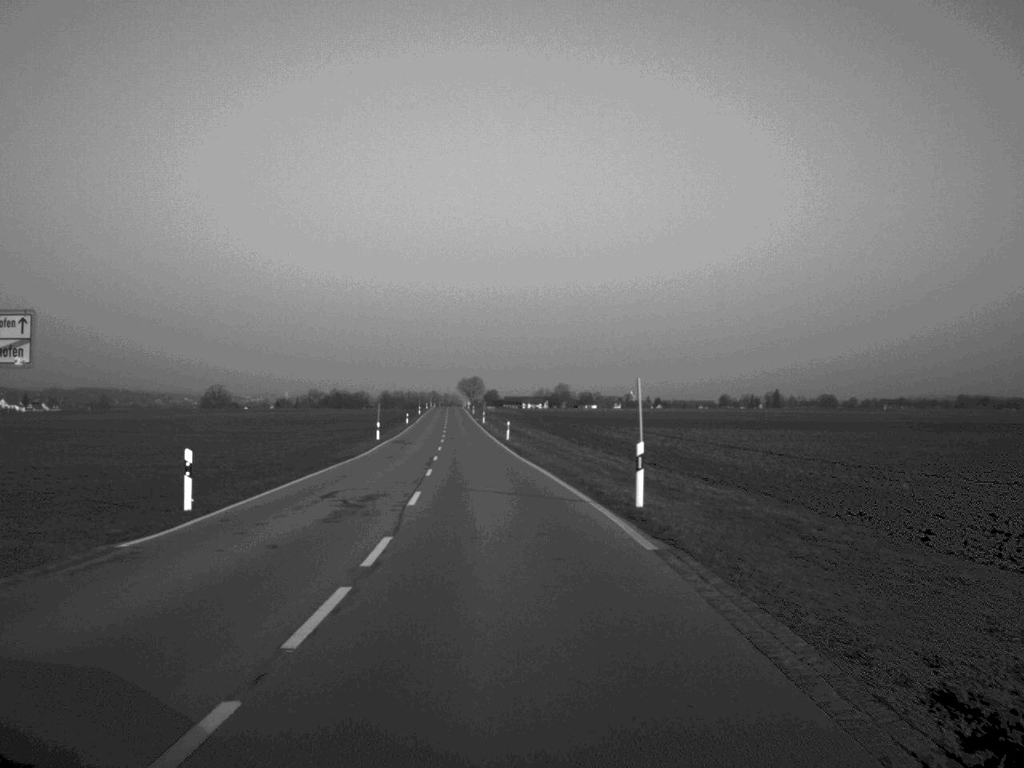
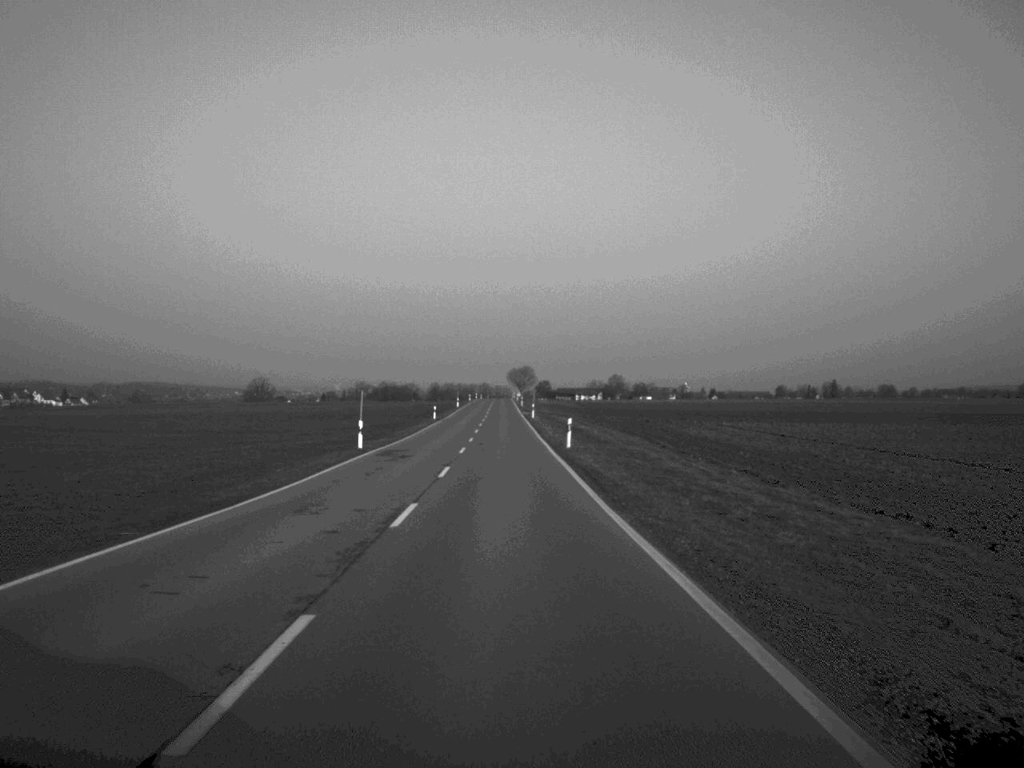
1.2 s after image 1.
(-0.6, +26.9) m; -2°
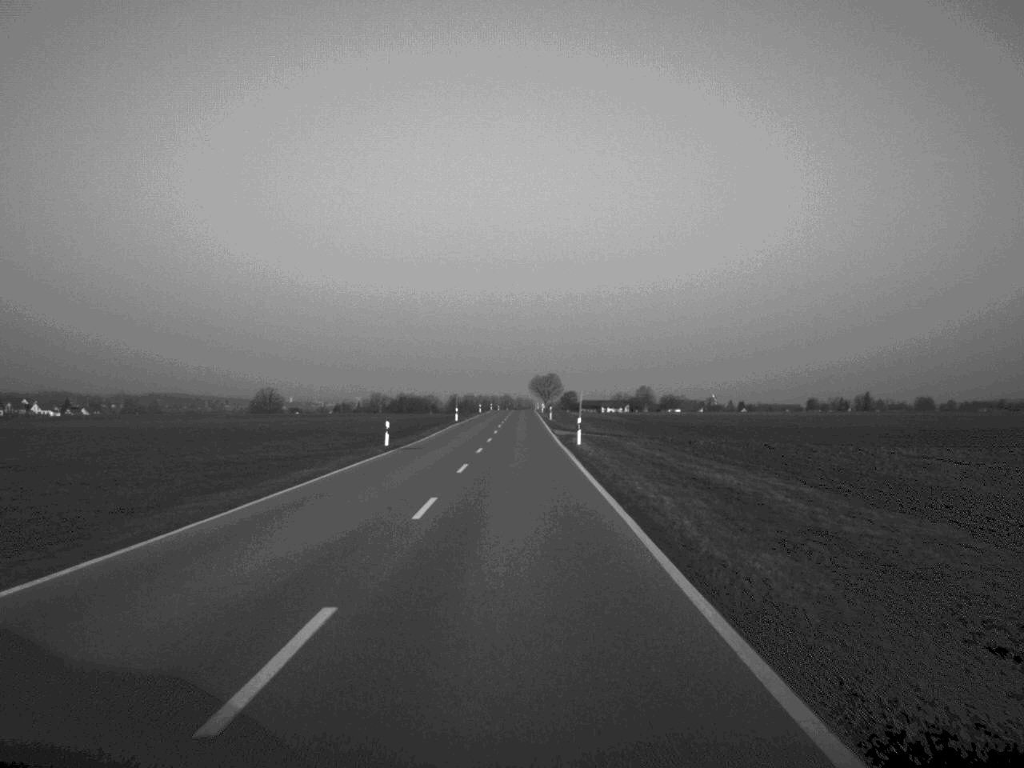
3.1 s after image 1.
(-0.6, +45.7) m; -1°
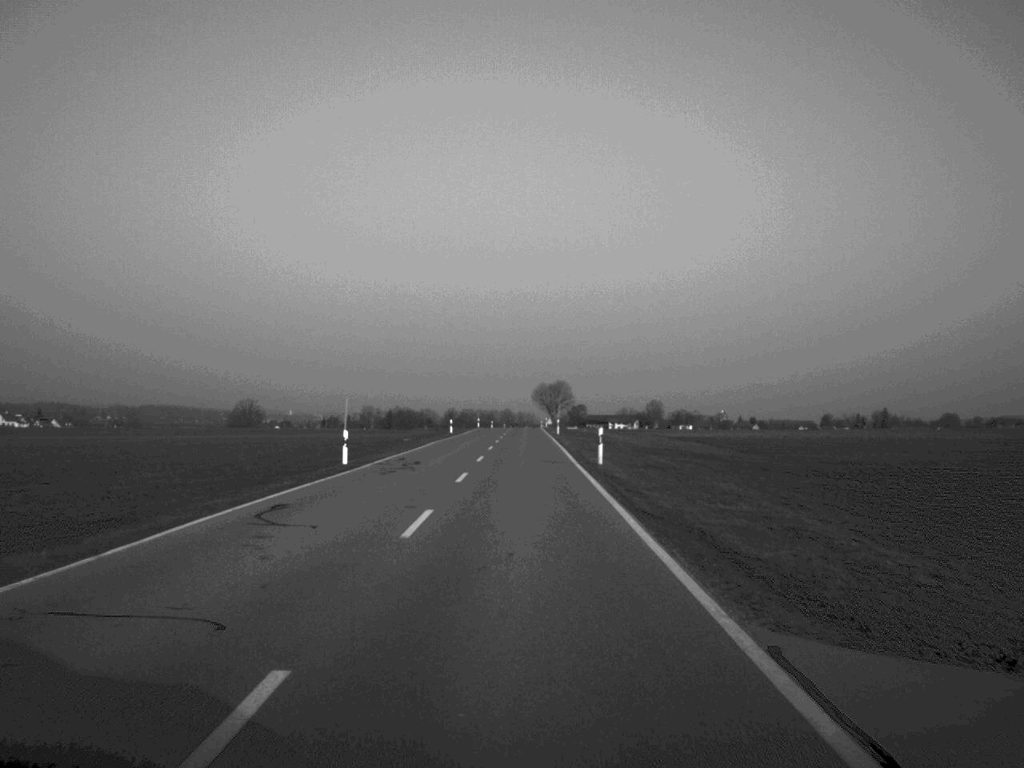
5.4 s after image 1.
(-0.1, +61.6) m; 0°
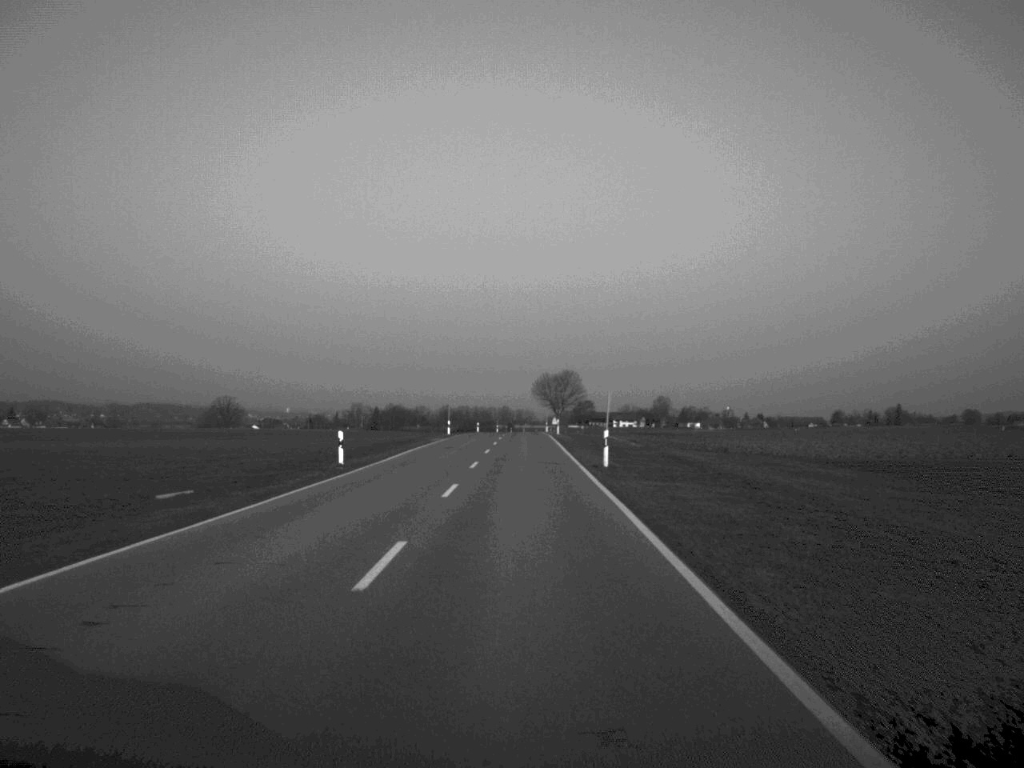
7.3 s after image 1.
(0.0, +51.5) m; 0°
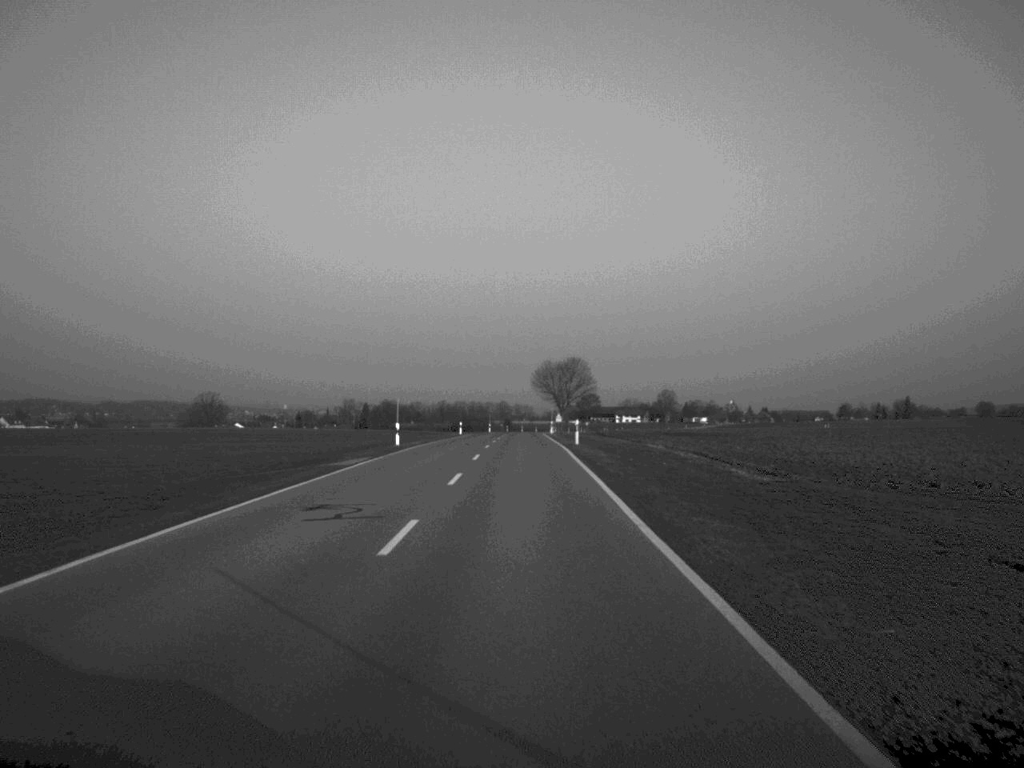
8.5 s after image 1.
(0.0, +33.0) m; 0°
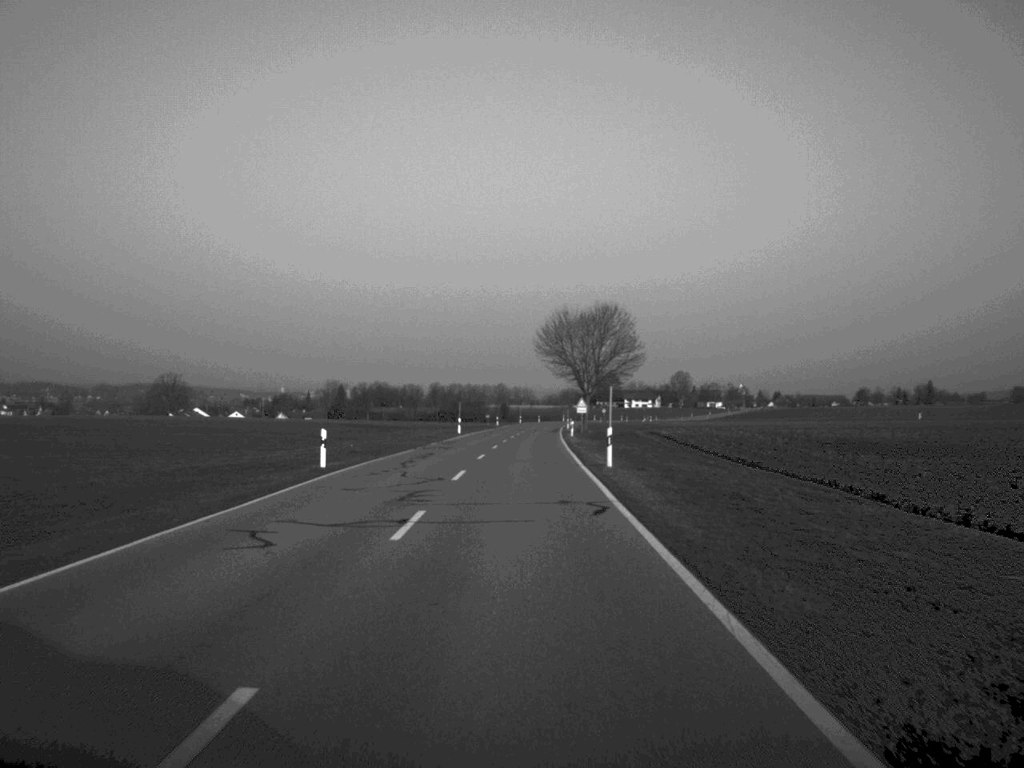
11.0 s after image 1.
(0.0, +69.1) m; 0°
